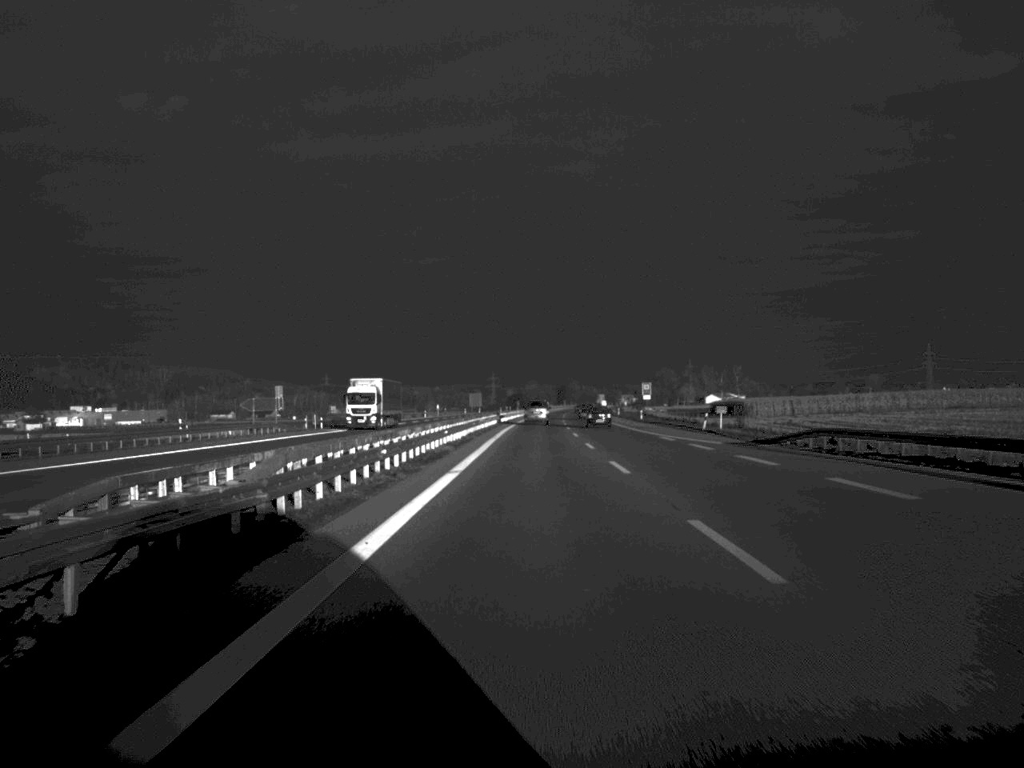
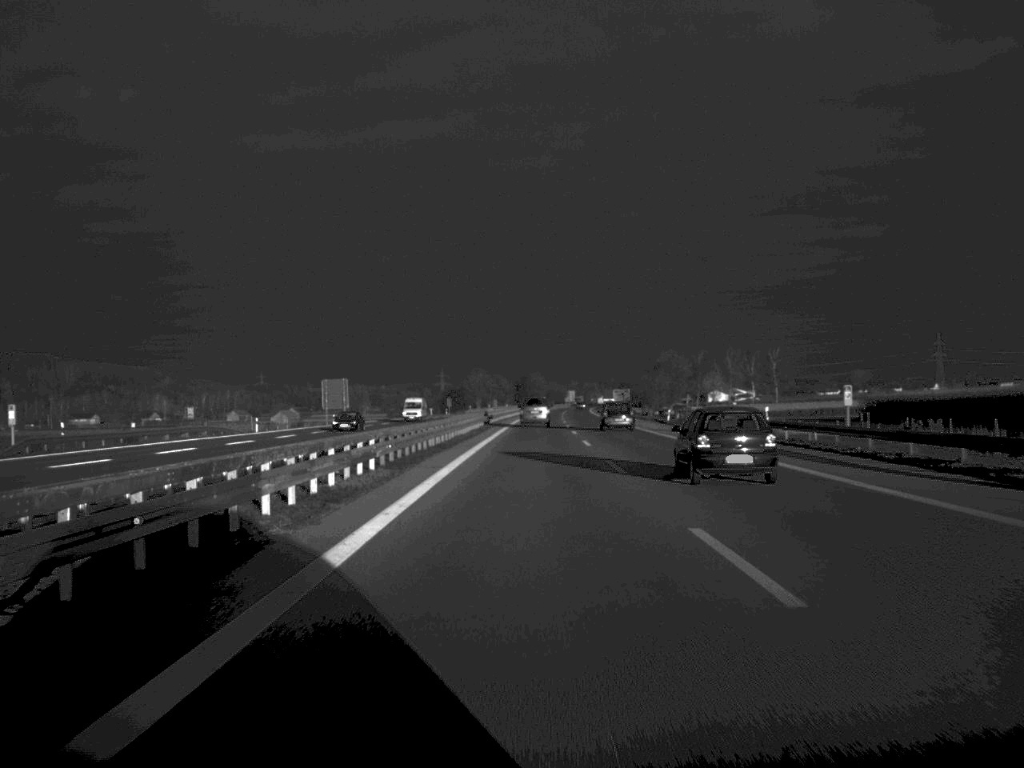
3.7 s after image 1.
(+3.2, +178.6) m; +2°
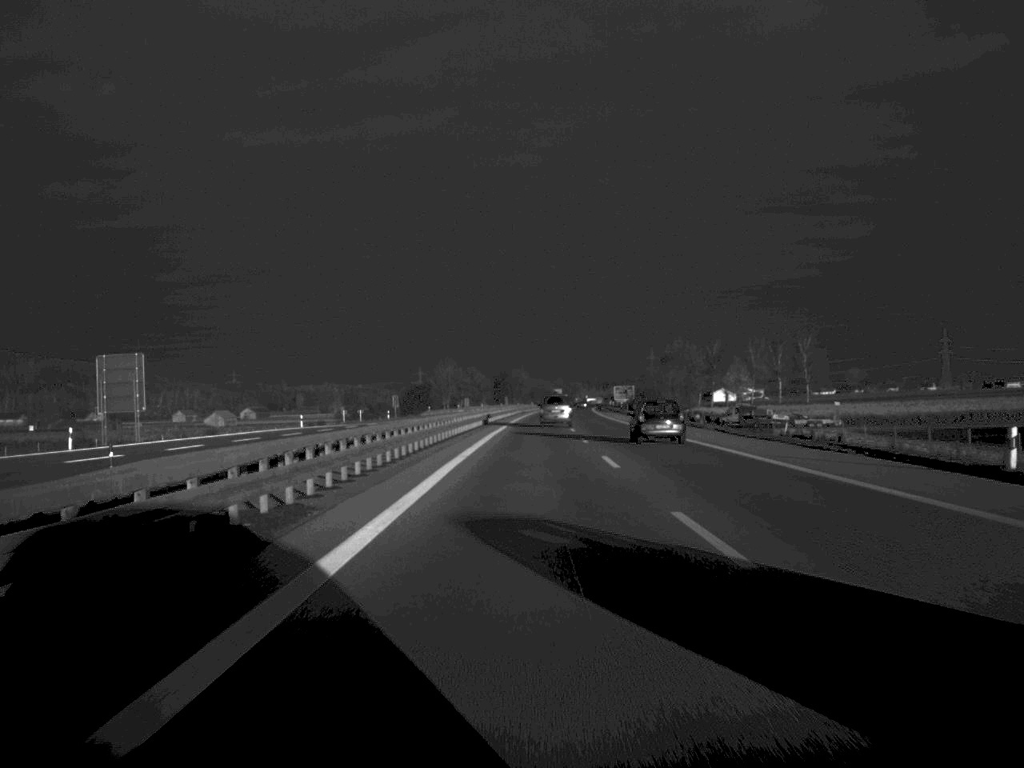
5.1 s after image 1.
(+0.5, +70.5) m; +1°
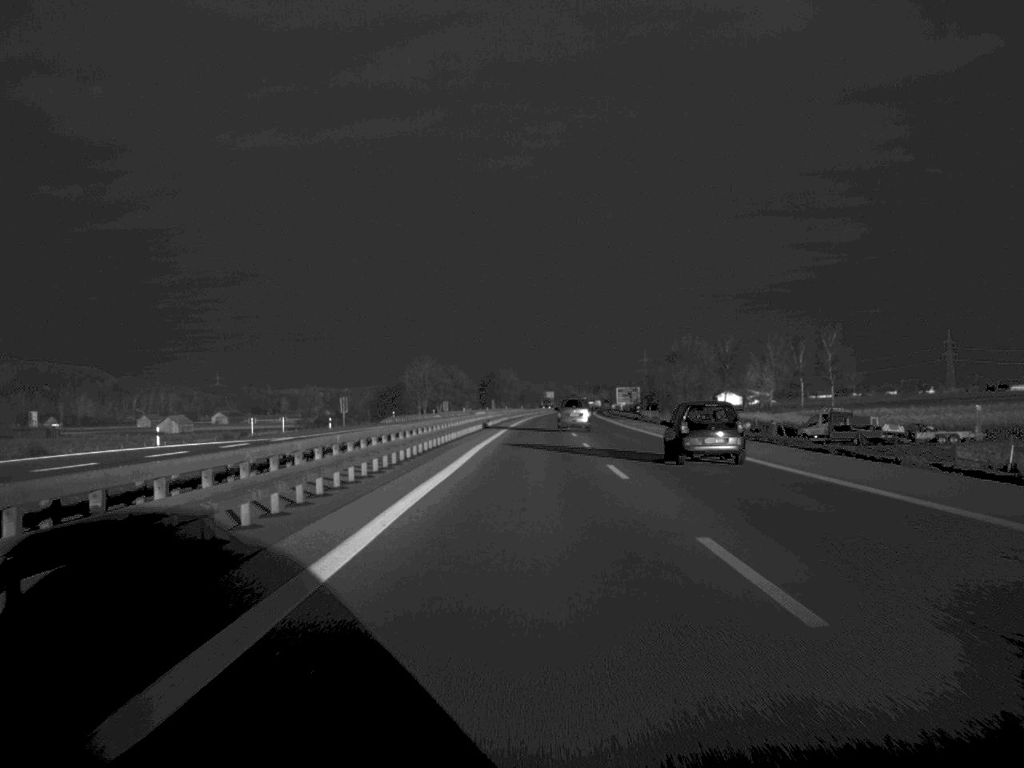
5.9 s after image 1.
(+0.1, +38.5) m; 0°
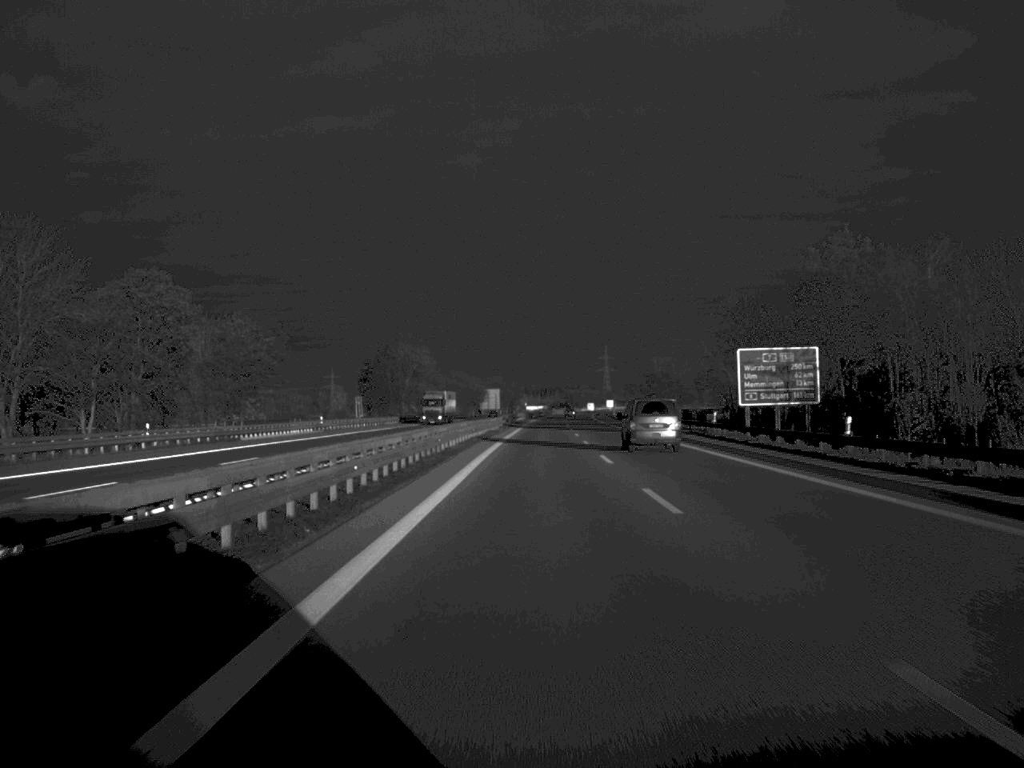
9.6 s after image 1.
(+3.7, +186.6) m; +2°
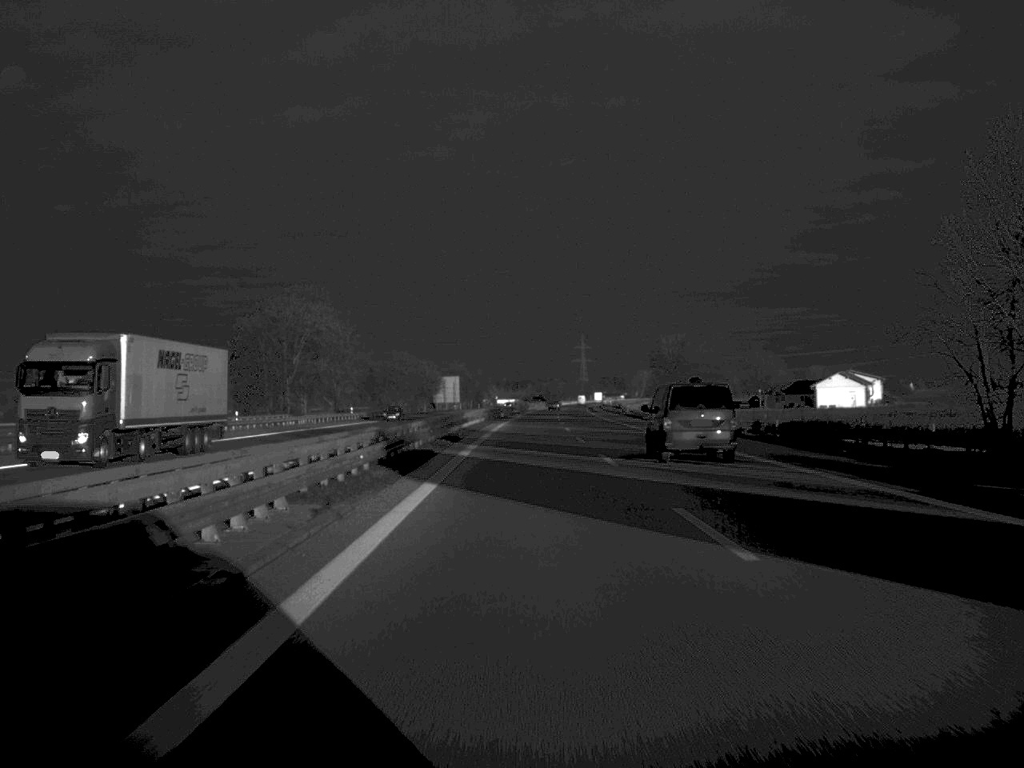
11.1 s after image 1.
(+0.8, +78.4) m; +1°
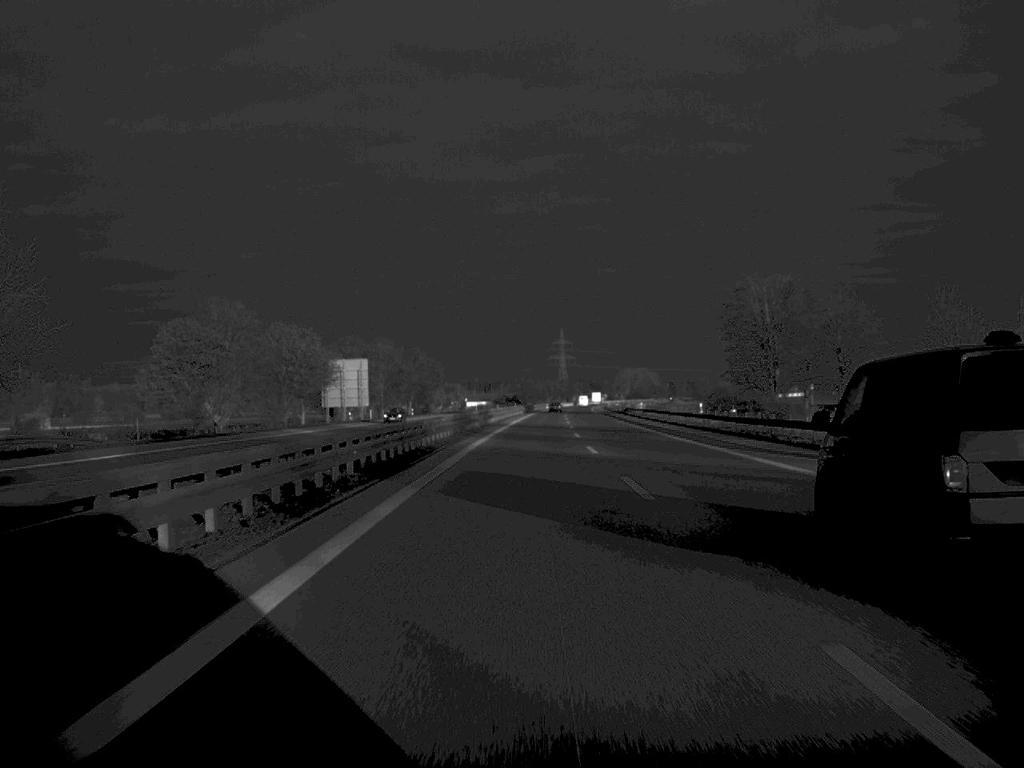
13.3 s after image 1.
(+1.1, +117.6) m; +1°
